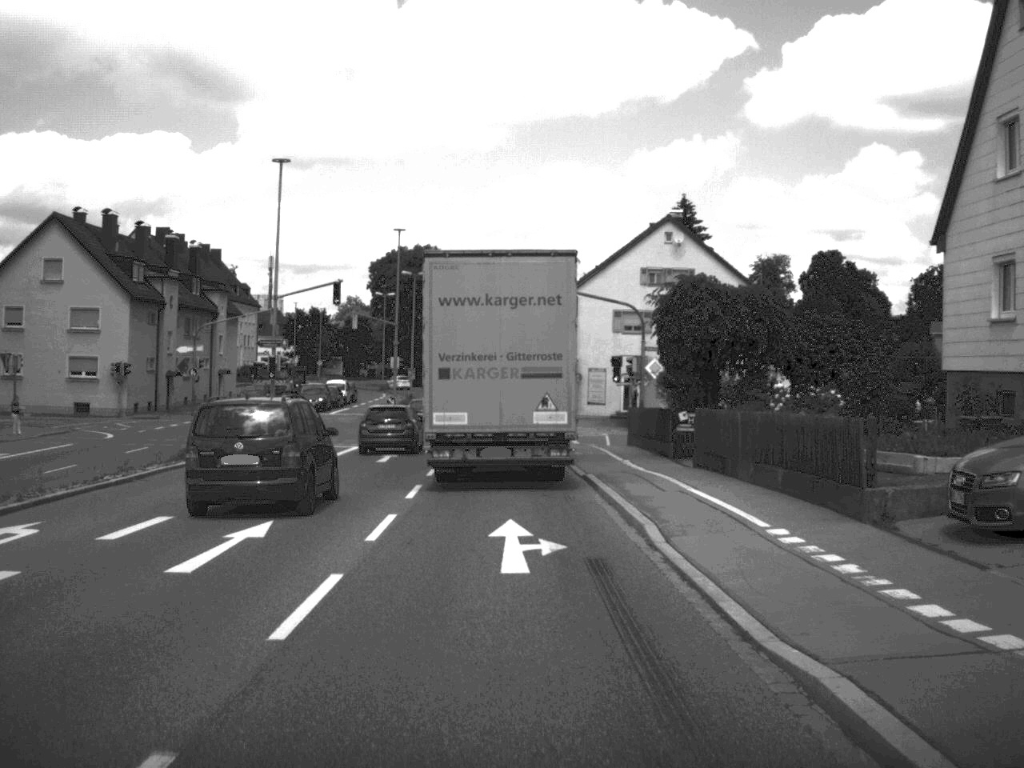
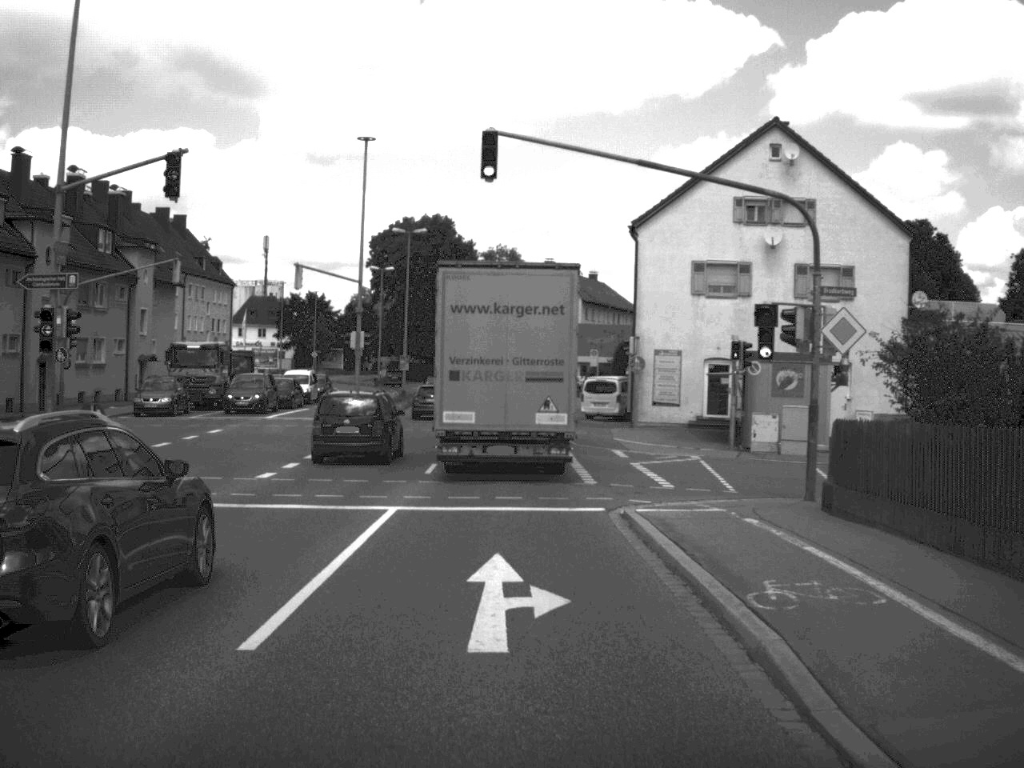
(-0.3, +24.2) m; -1°
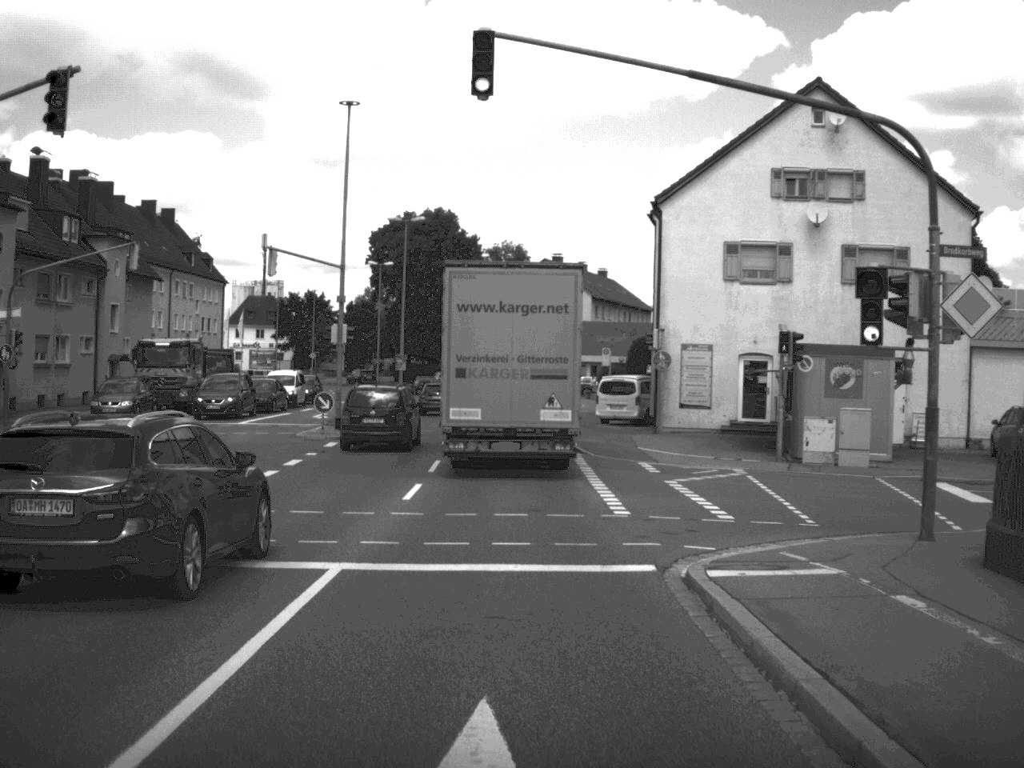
(0.0, +6.0) m; 0°
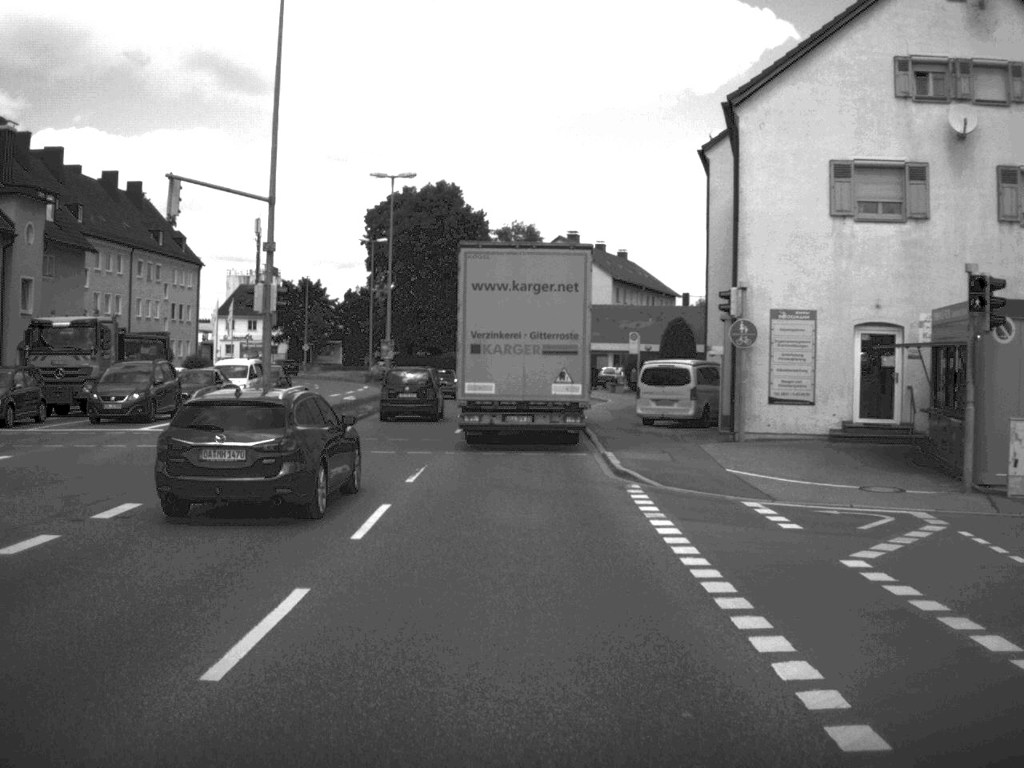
(-0.1, +12.8) m; -1°
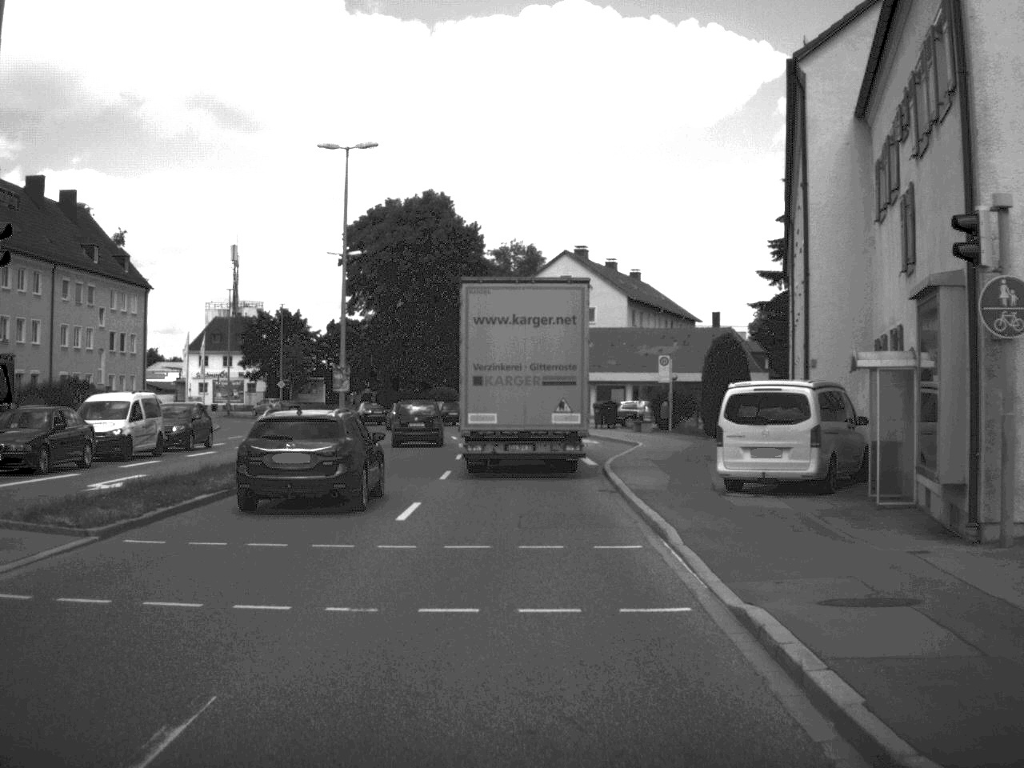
(0.0, +14.9) m; 0°
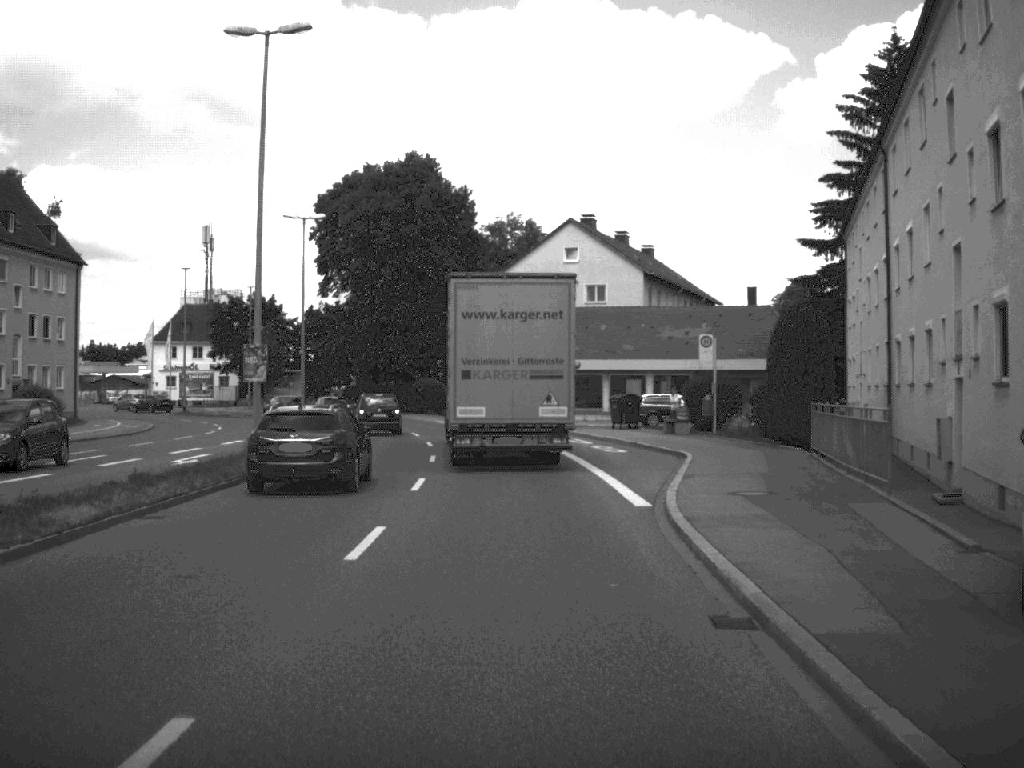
(0.0, +13.5) m; 0°
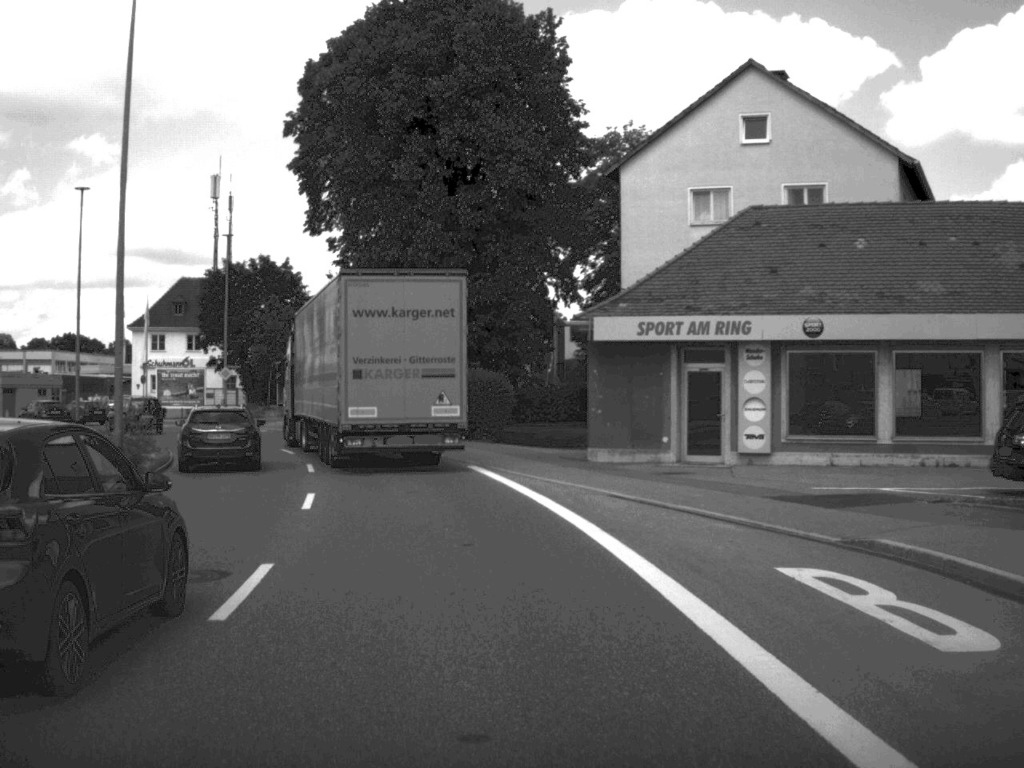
(-1.1, +38.9) m; -5°
